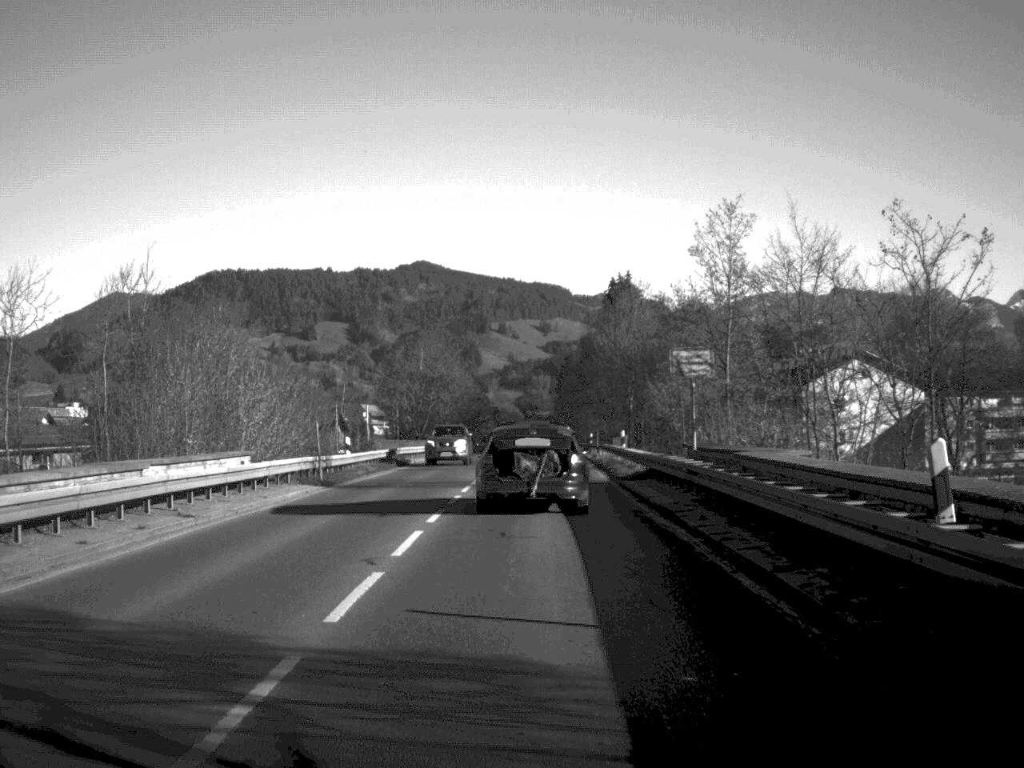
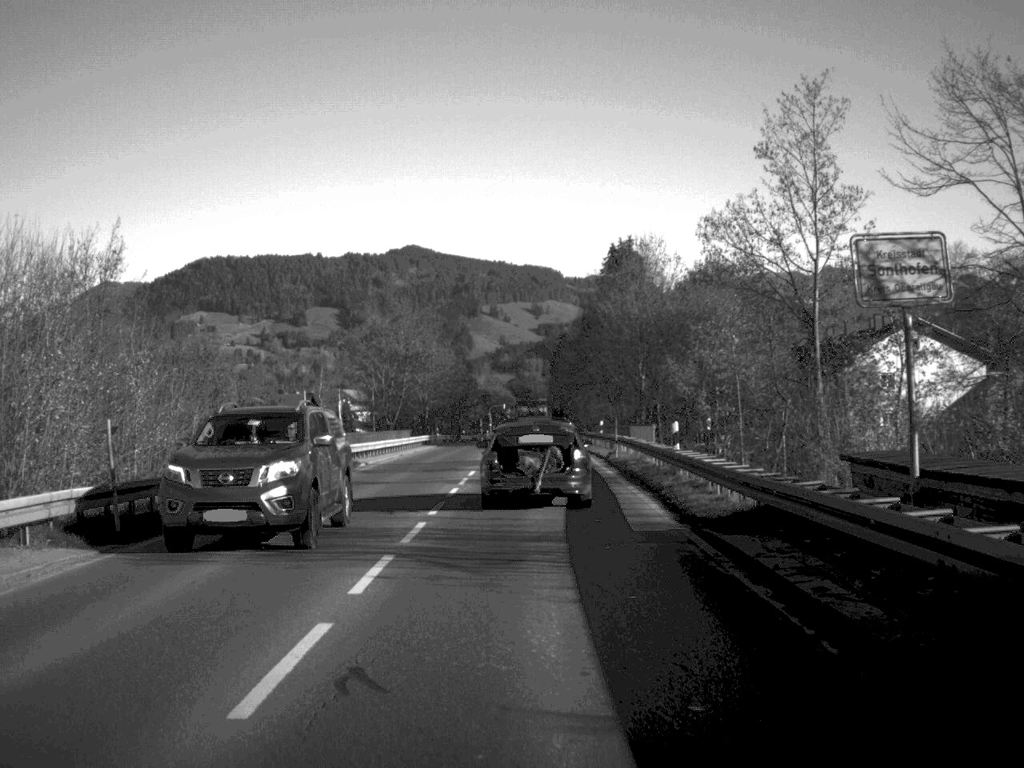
(0.0, +16.6) m; 0°
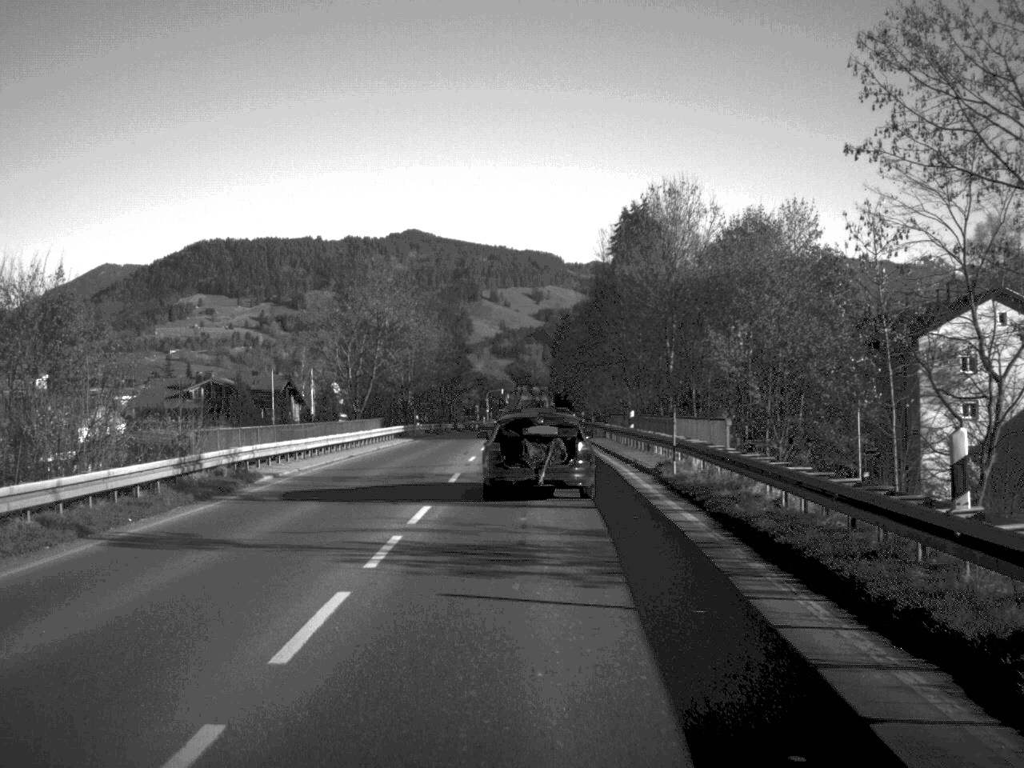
(0.0, +16.8) m; 0°
